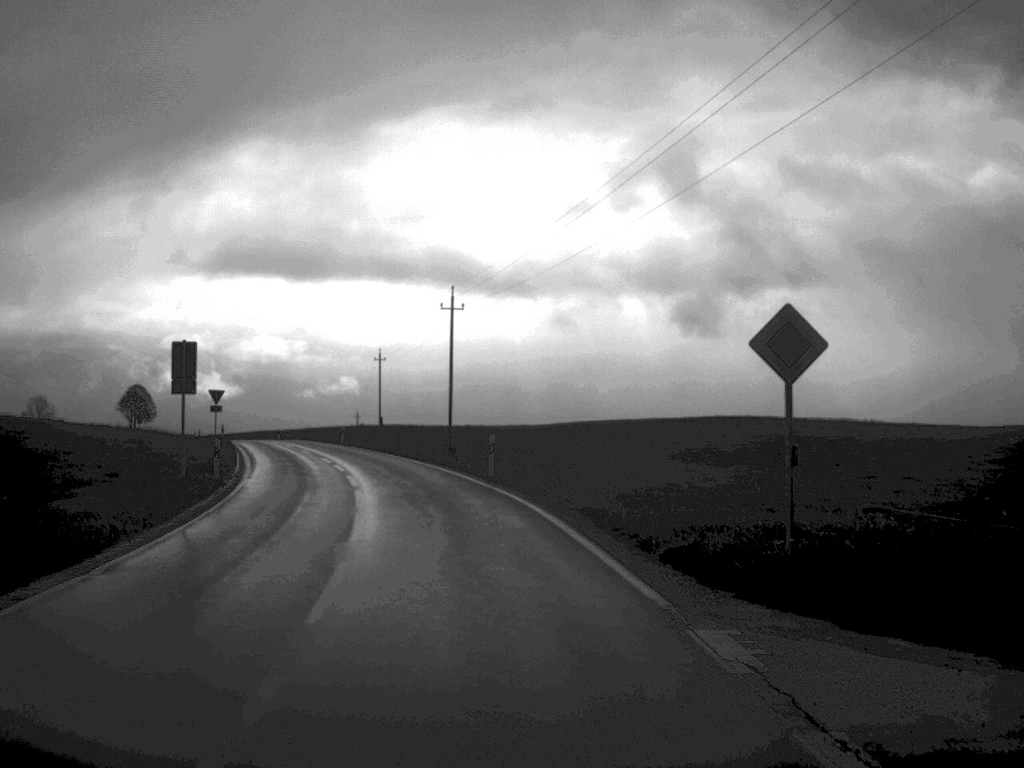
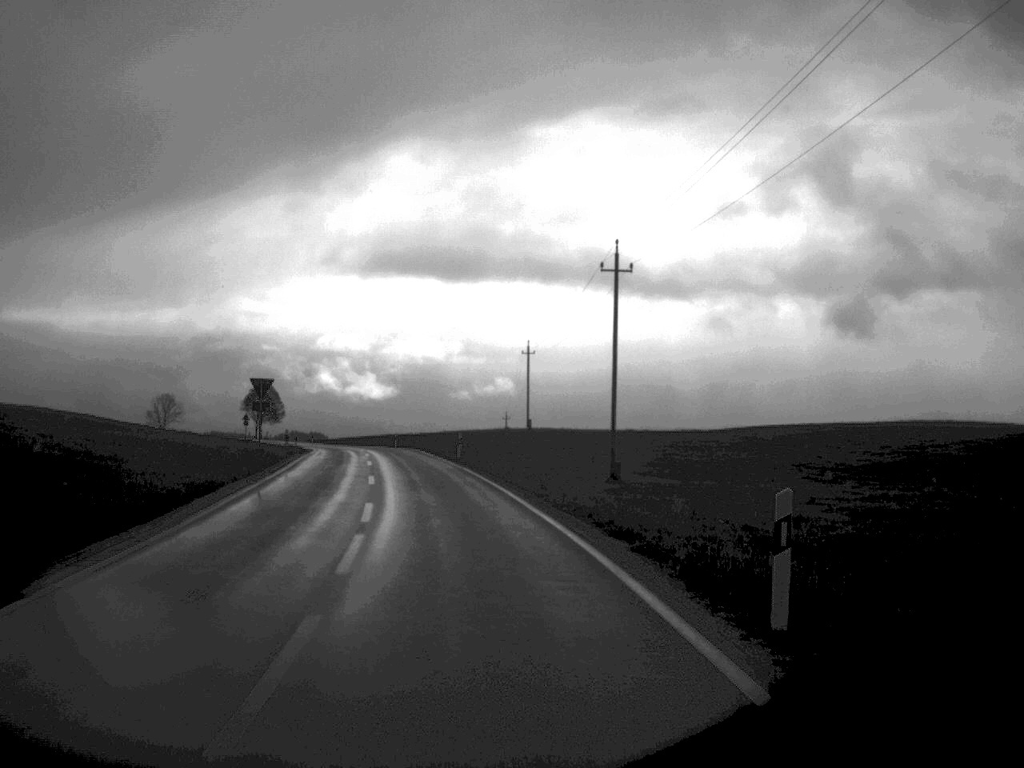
(-1.4, +21.7) m; -7°
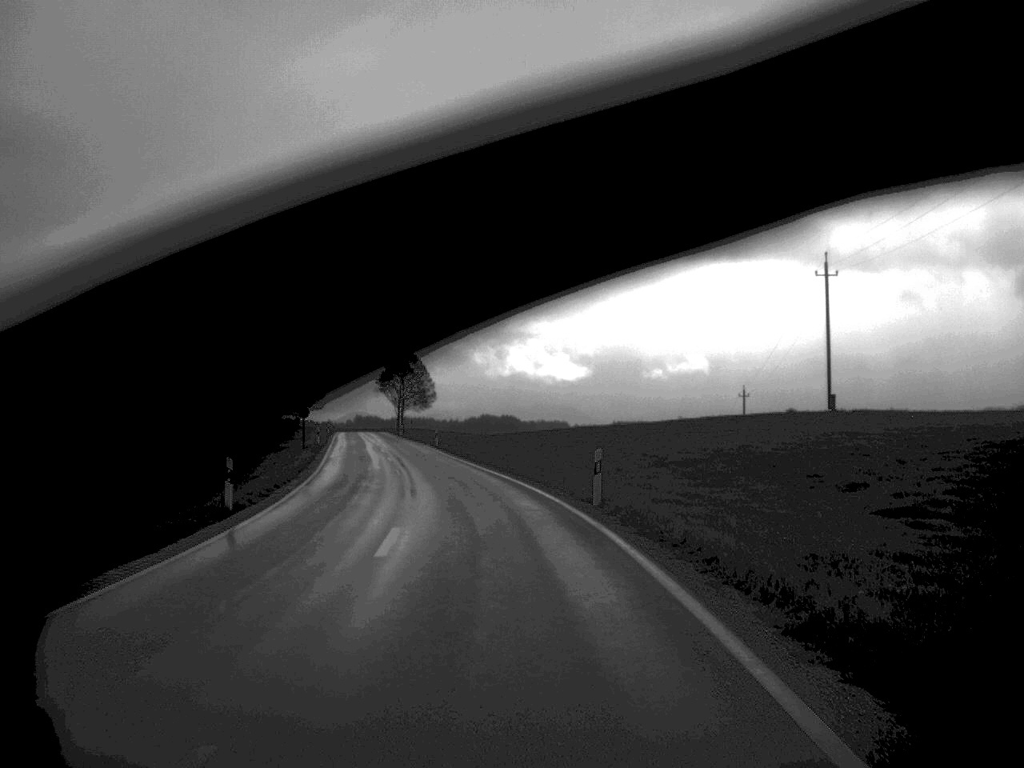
(-6.3, +62.3) m; -9°
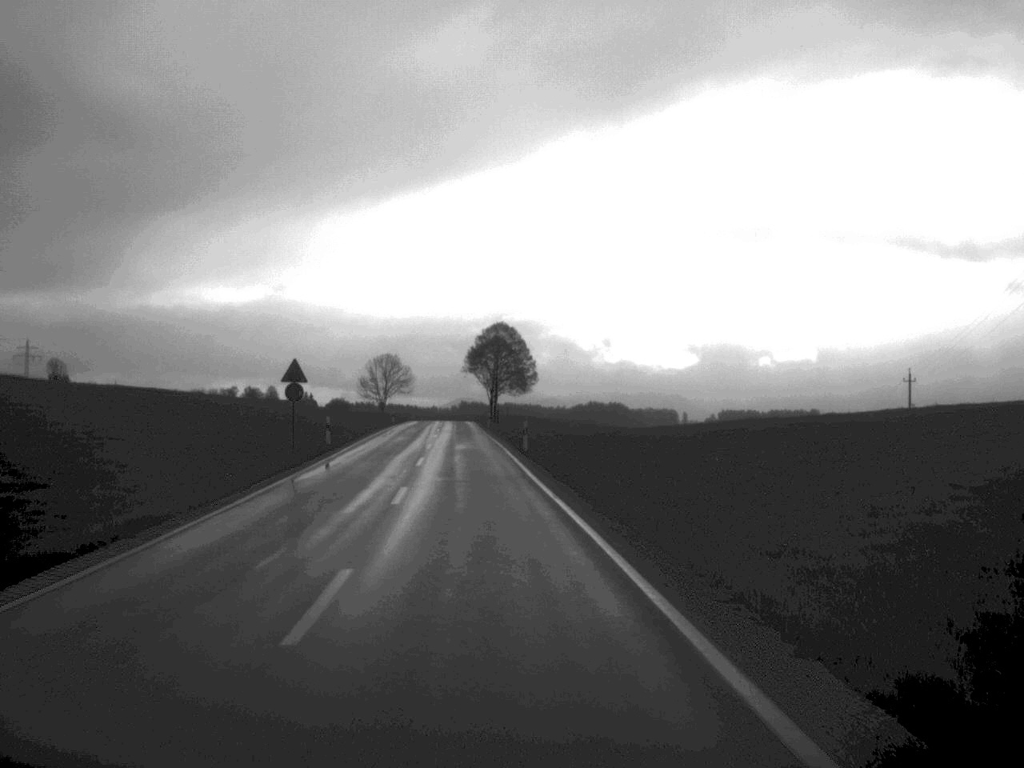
(-1.3, +28.7) m; -5°
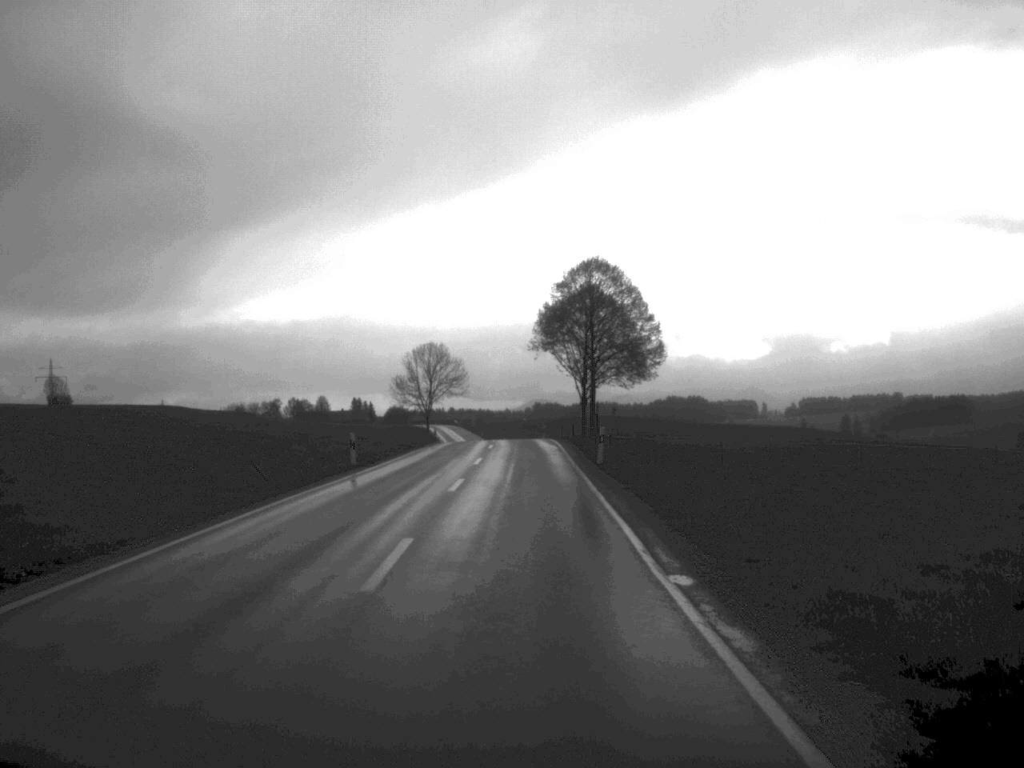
(-2.7, +57.1) m; -3°
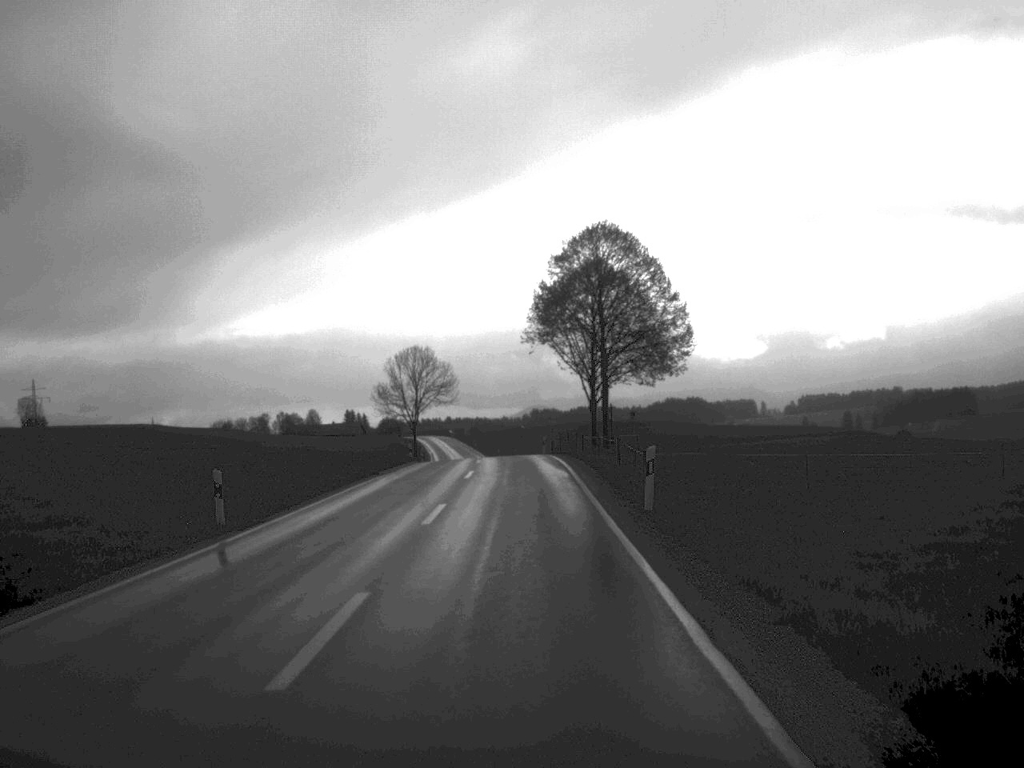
(0.0, +15.3) m; 0°
